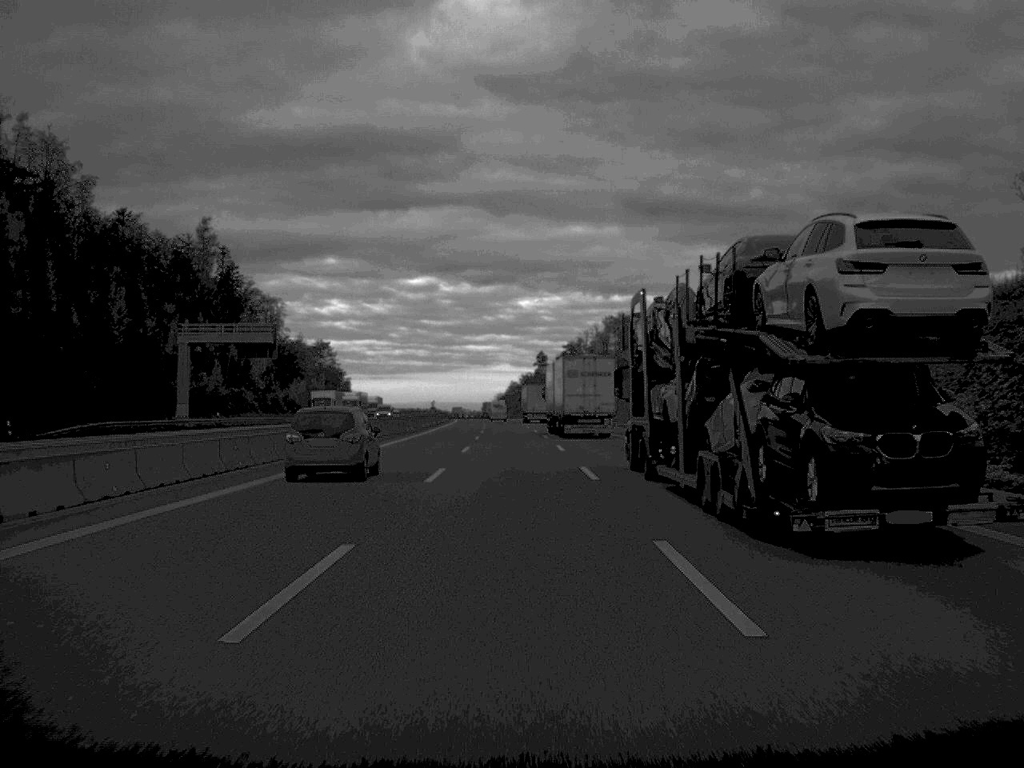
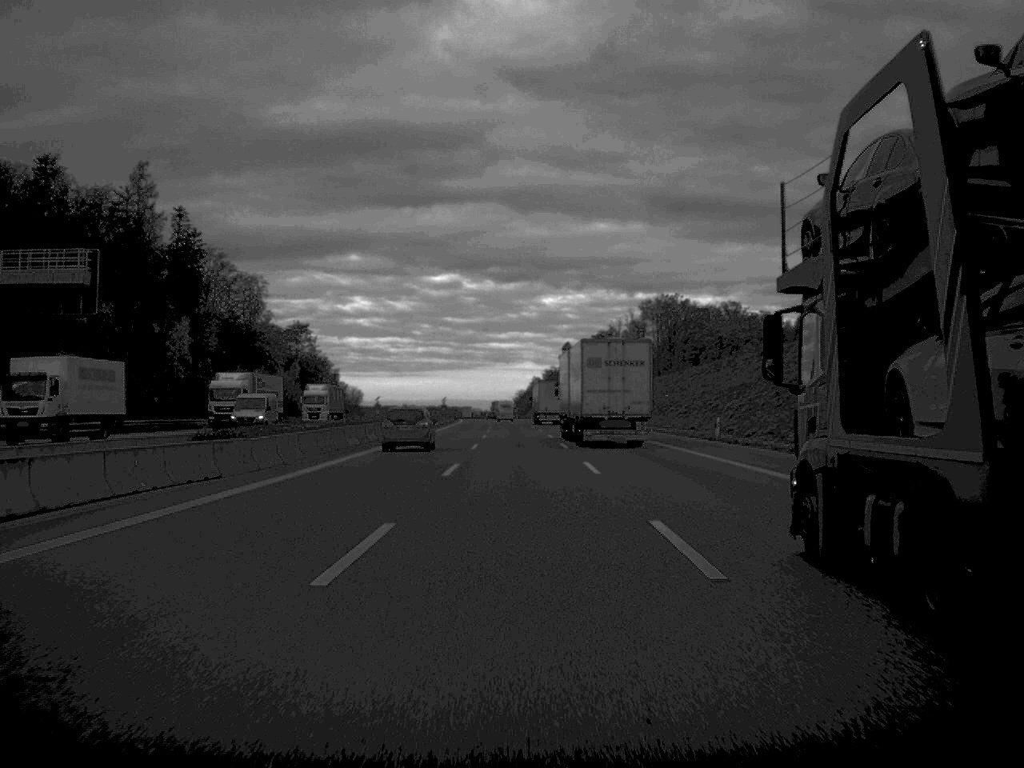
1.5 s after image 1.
(-0.4, +51.5) m; -1°
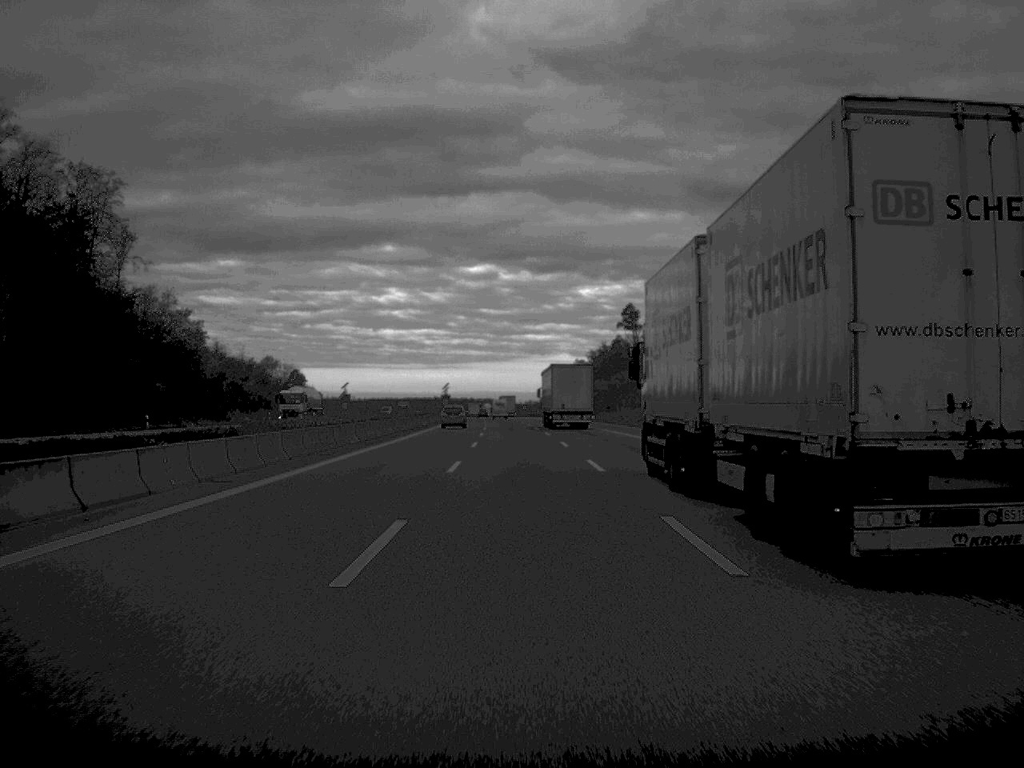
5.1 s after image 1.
(-1.9, +125.4) m; -2°
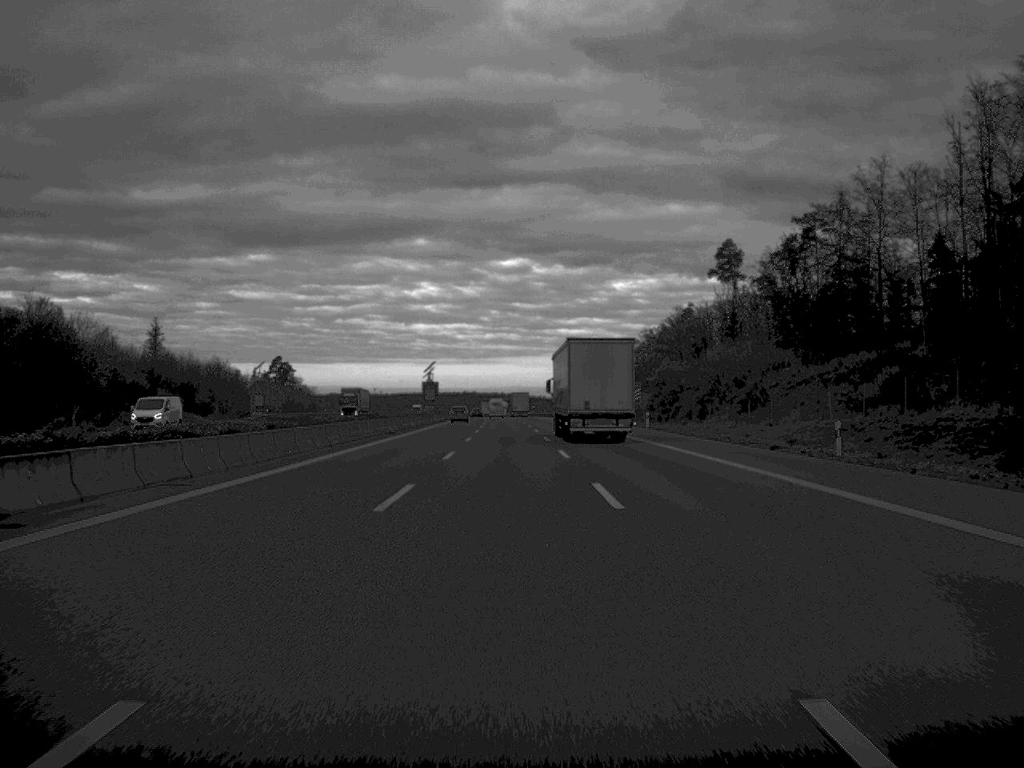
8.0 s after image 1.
(-1.2, +100.9) m; -1°
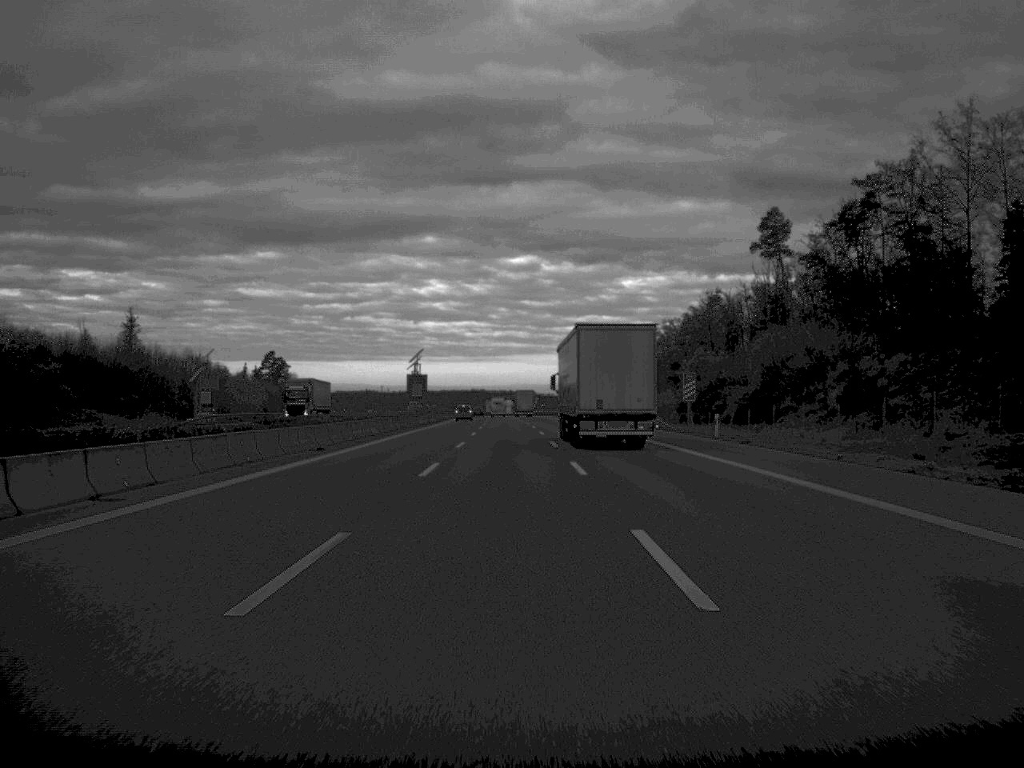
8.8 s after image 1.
(-0.1, +26.7) m; 0°
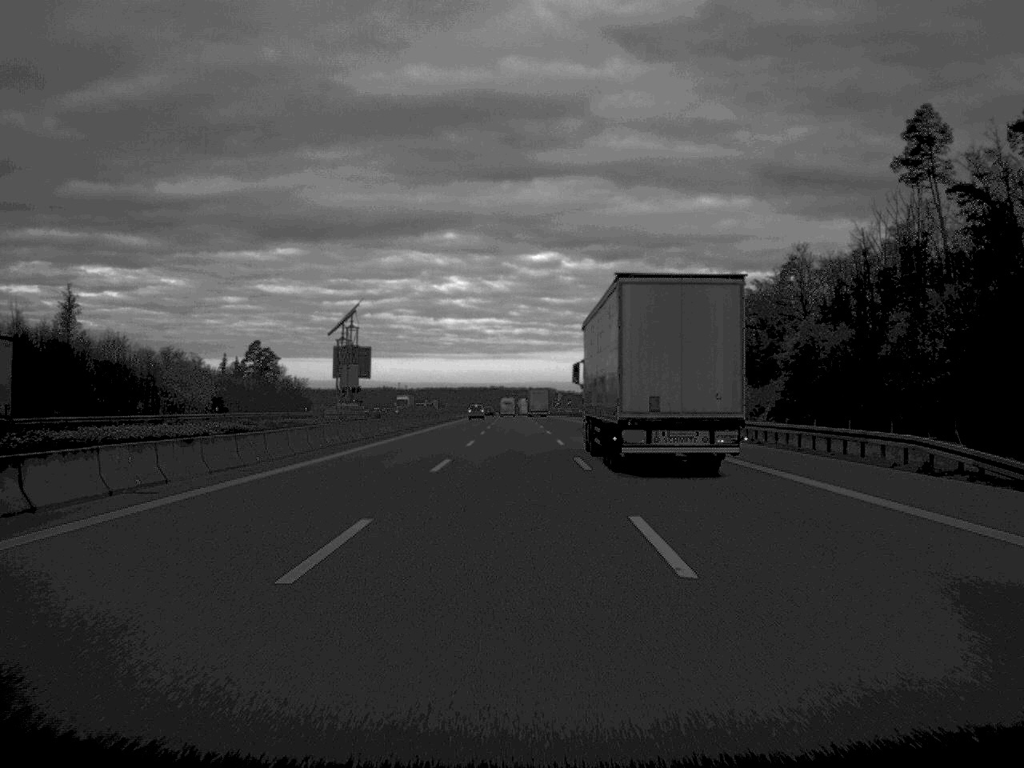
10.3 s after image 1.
(-0.4, +52.3) m; -1°
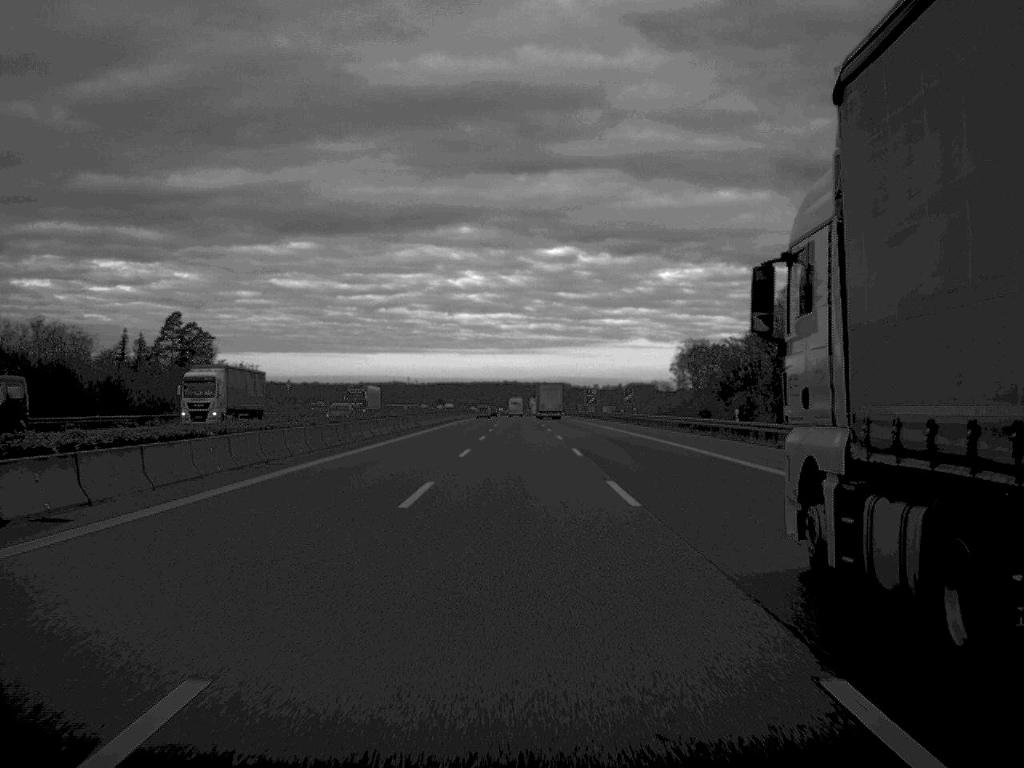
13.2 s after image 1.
(-0.8, +99.9) m; -1°
